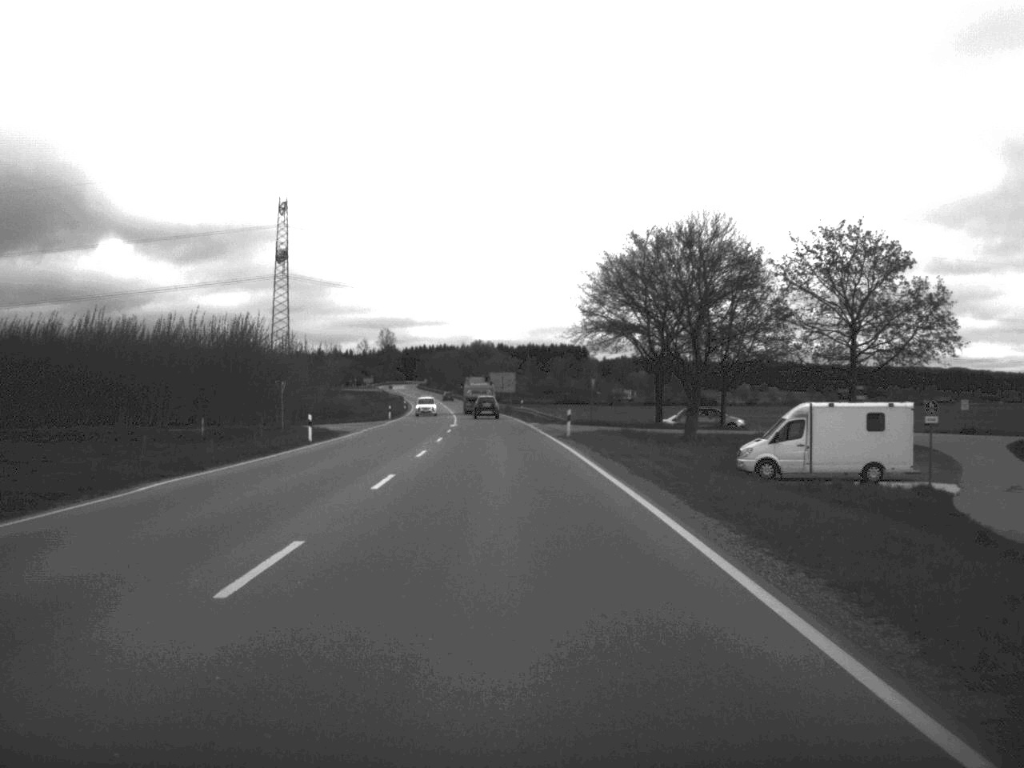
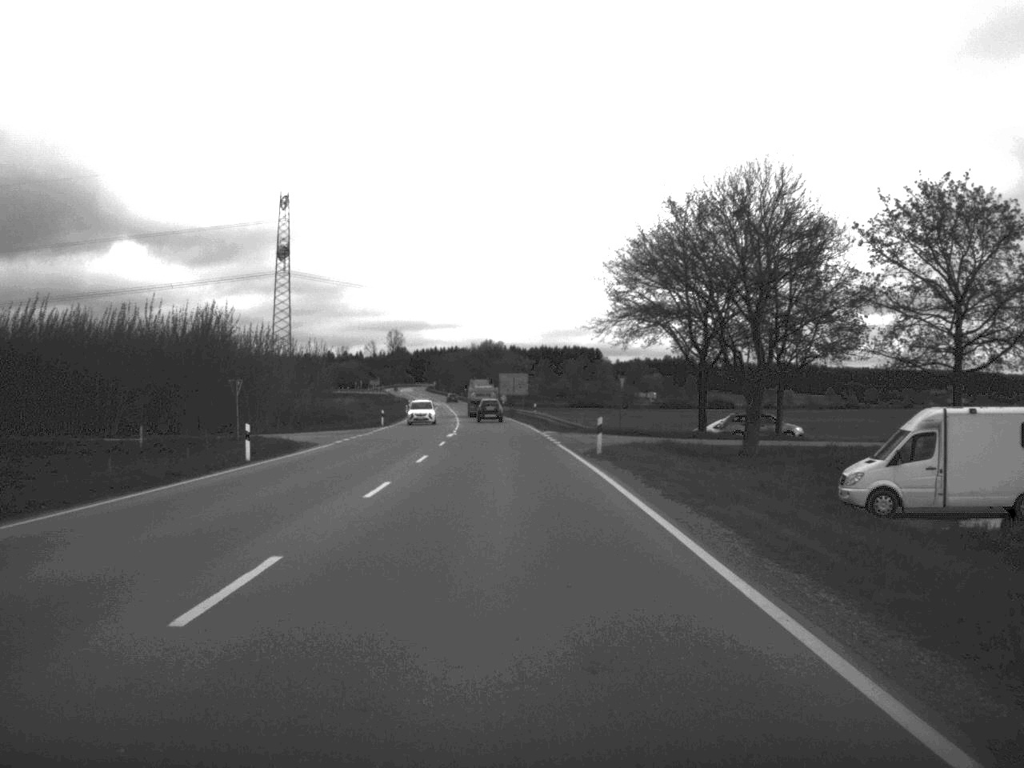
(-0.1, +12.9) m; -1°
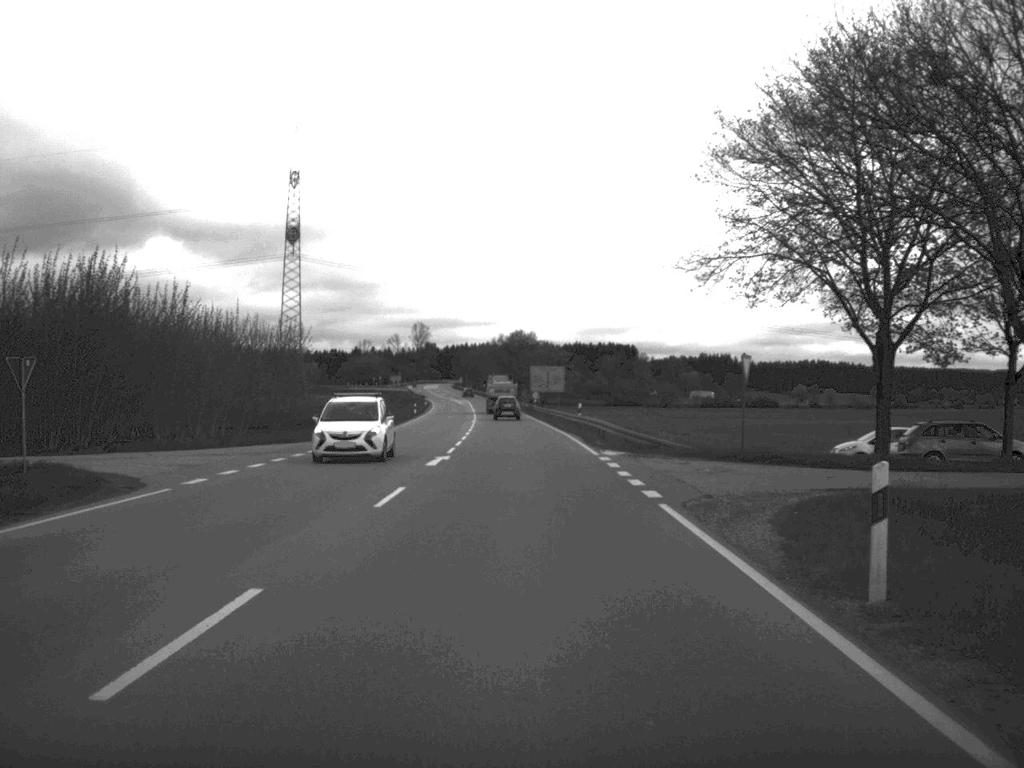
(-0.4, +25.9) m; -2°
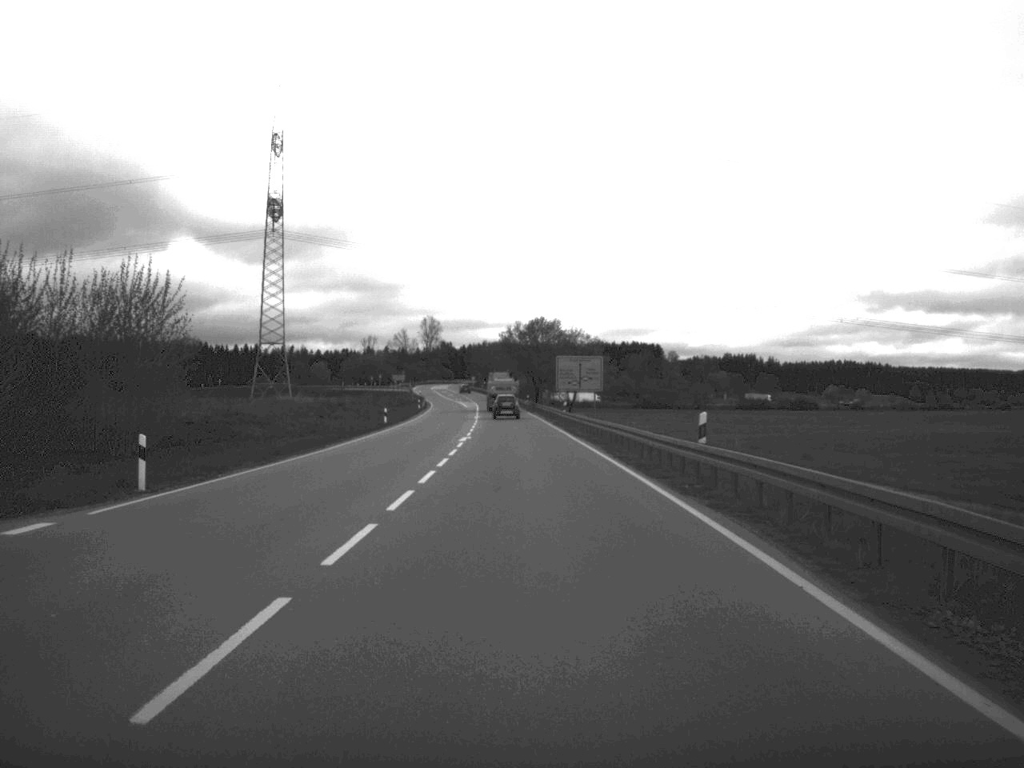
(-0.3, +35.9) m; -1°
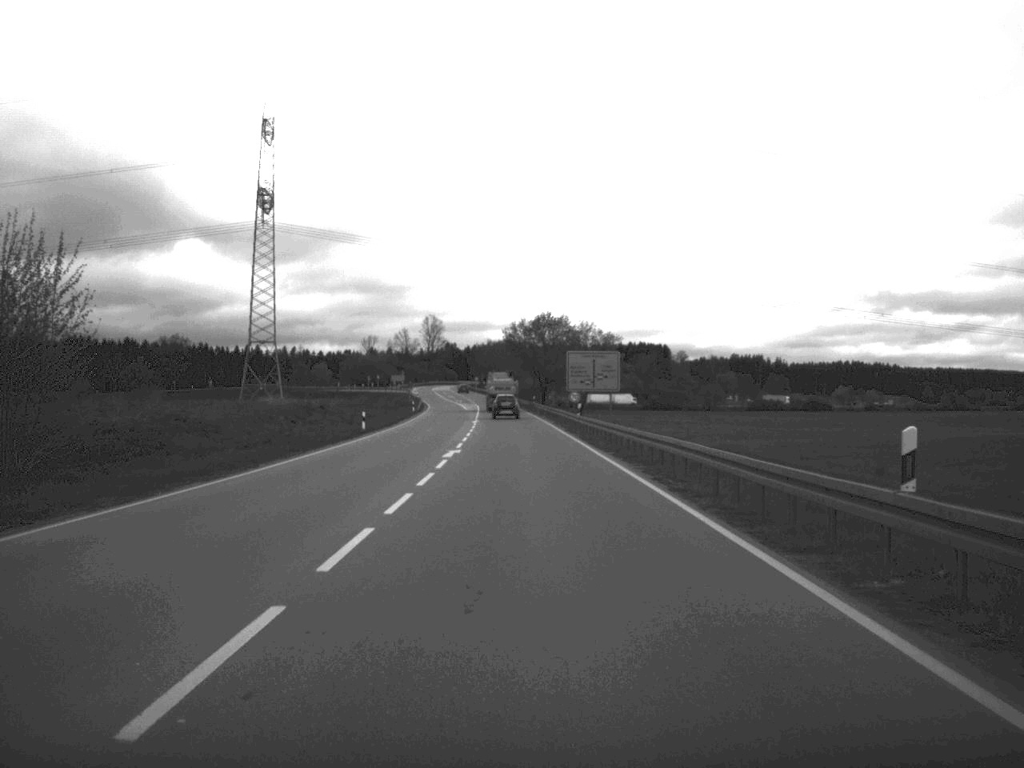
(0.0, +12.1) m; 0°
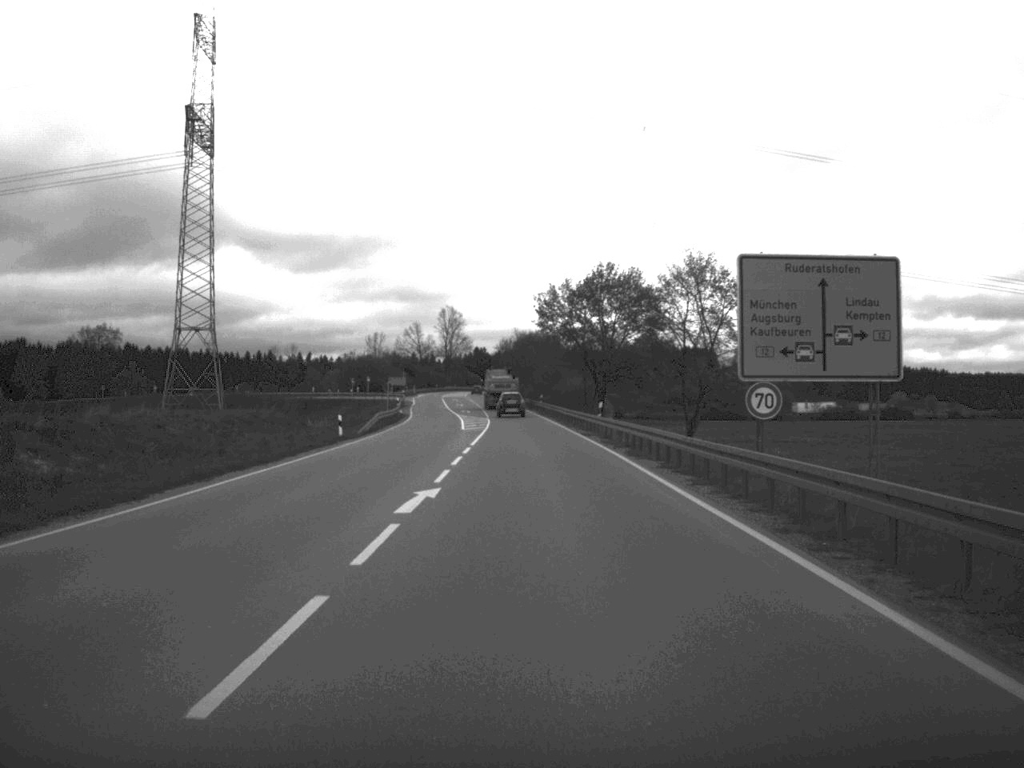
(-0.9, +58.7) m; -2°
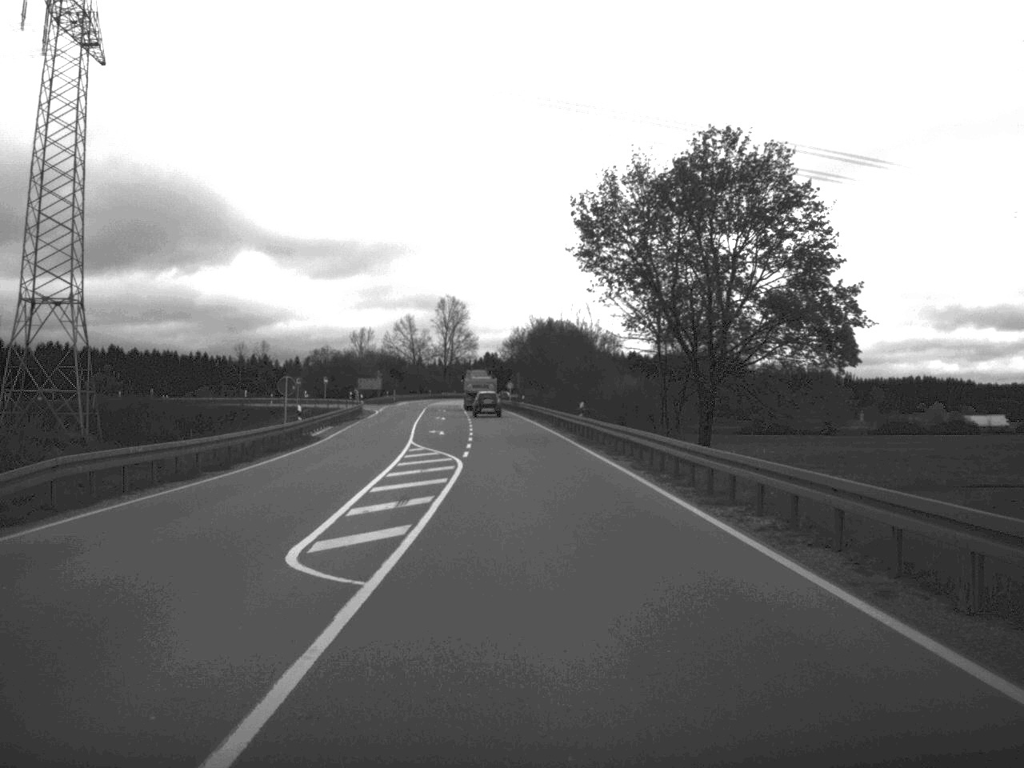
(-0.5, +48.0) m; -1°
